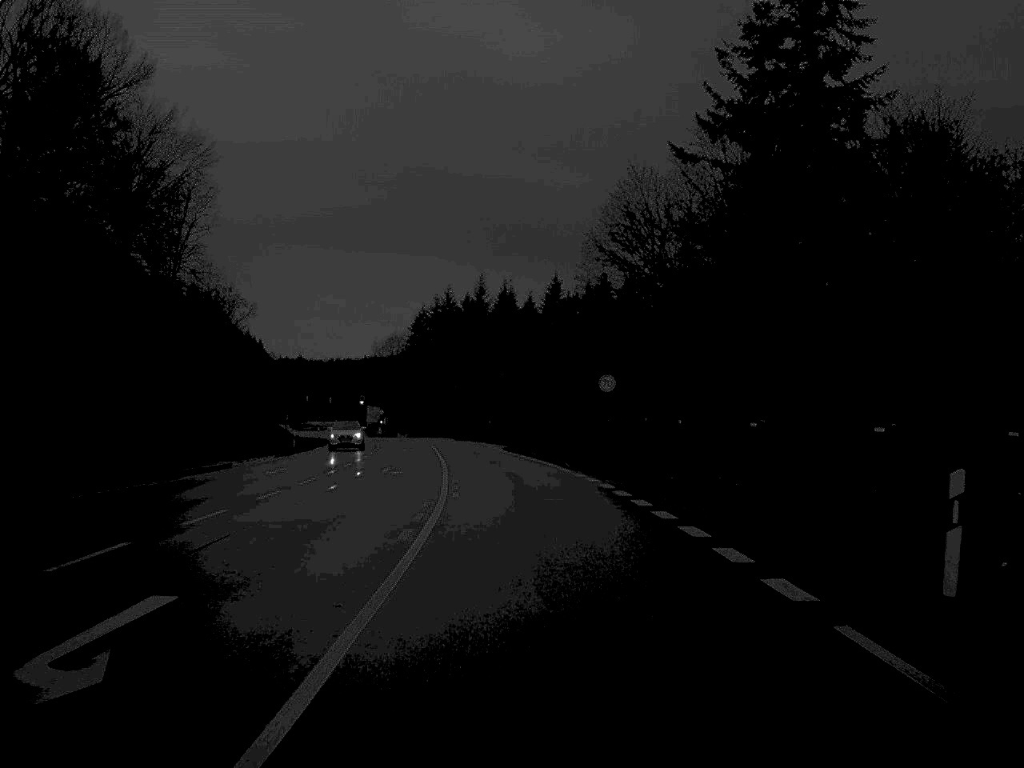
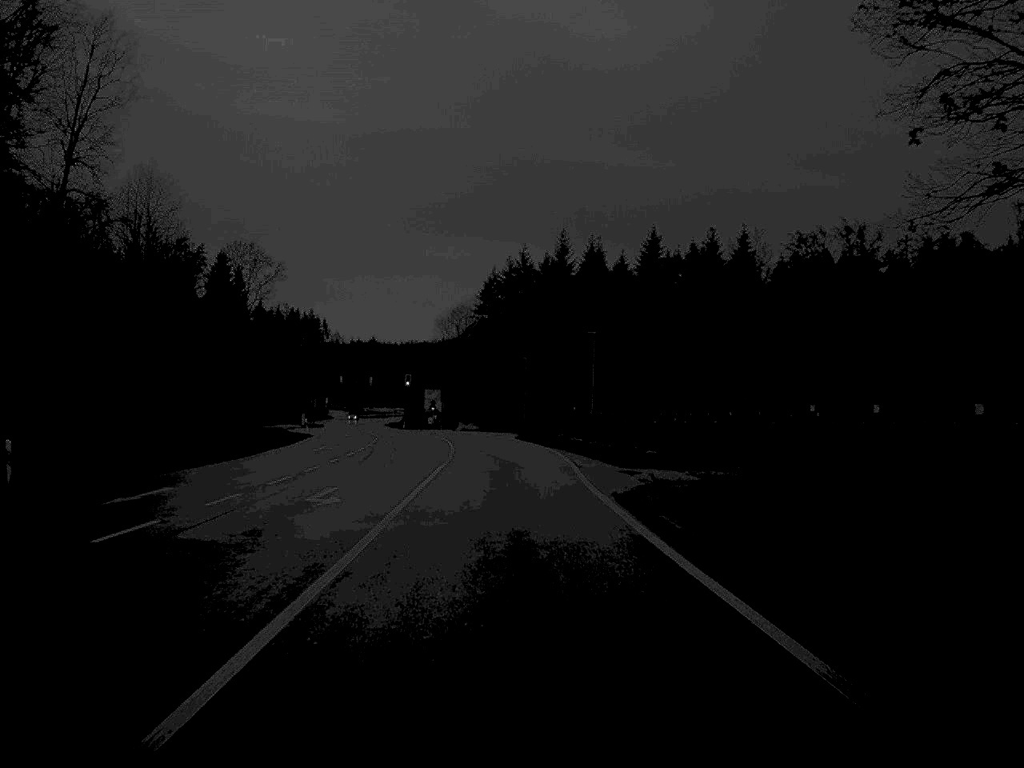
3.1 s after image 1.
(-1.2, +45.9) m; -4°
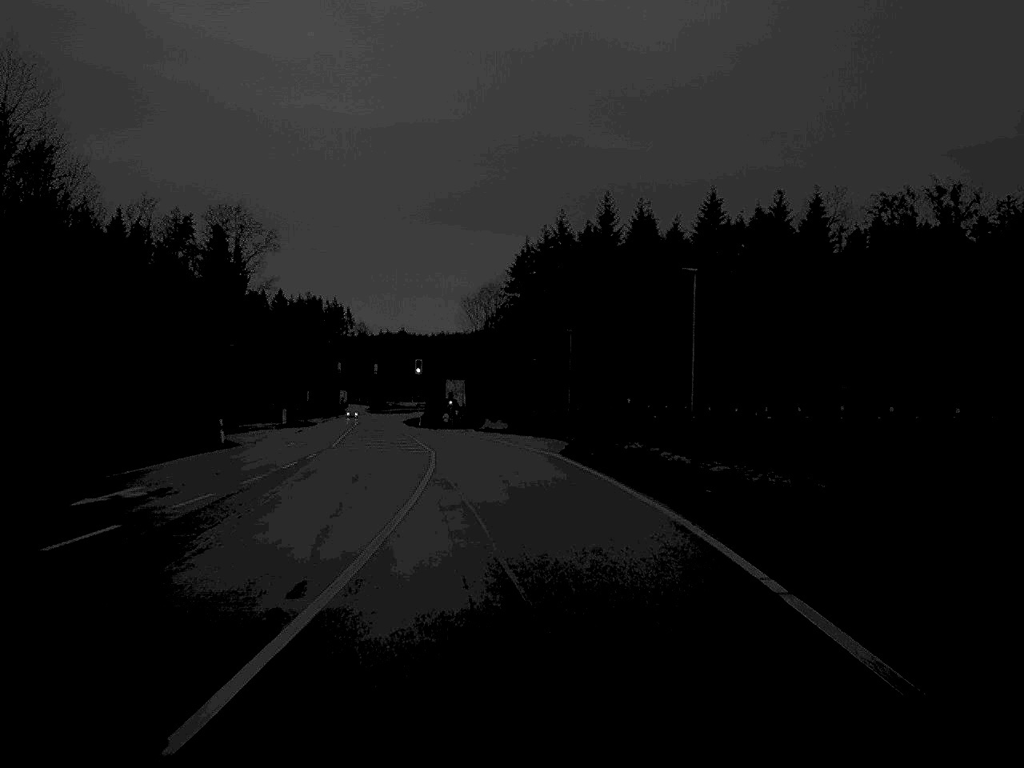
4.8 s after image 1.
(-0.5, +31.0) m; -2°
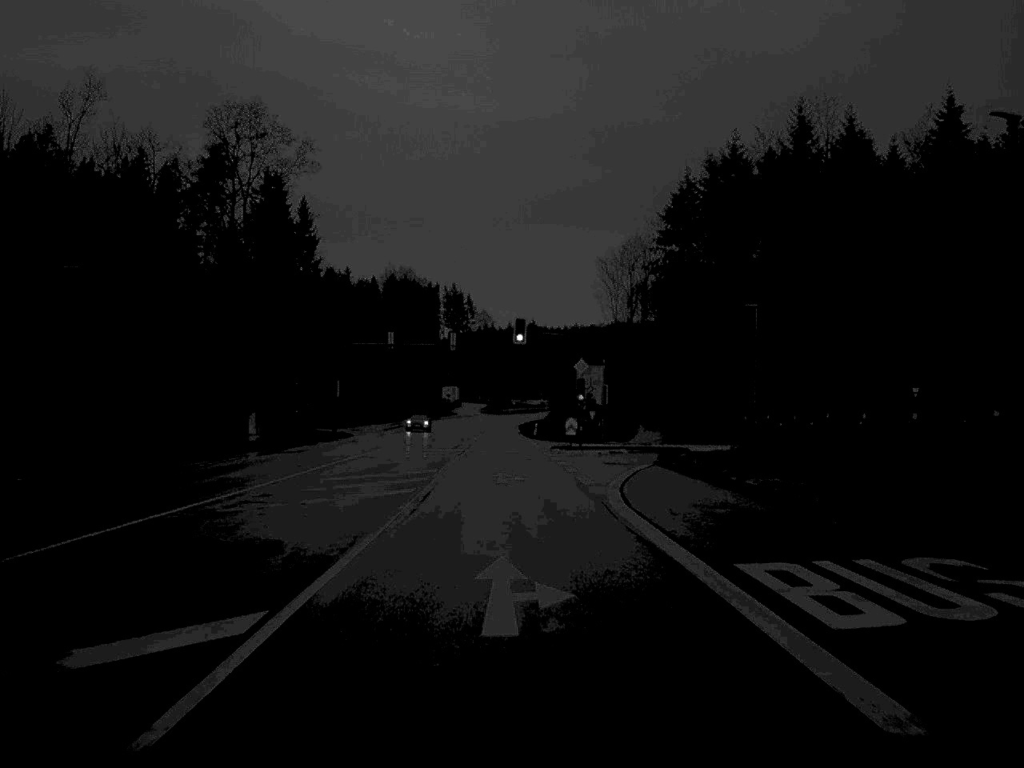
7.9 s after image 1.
(-2.9, +56.0) m; -6°
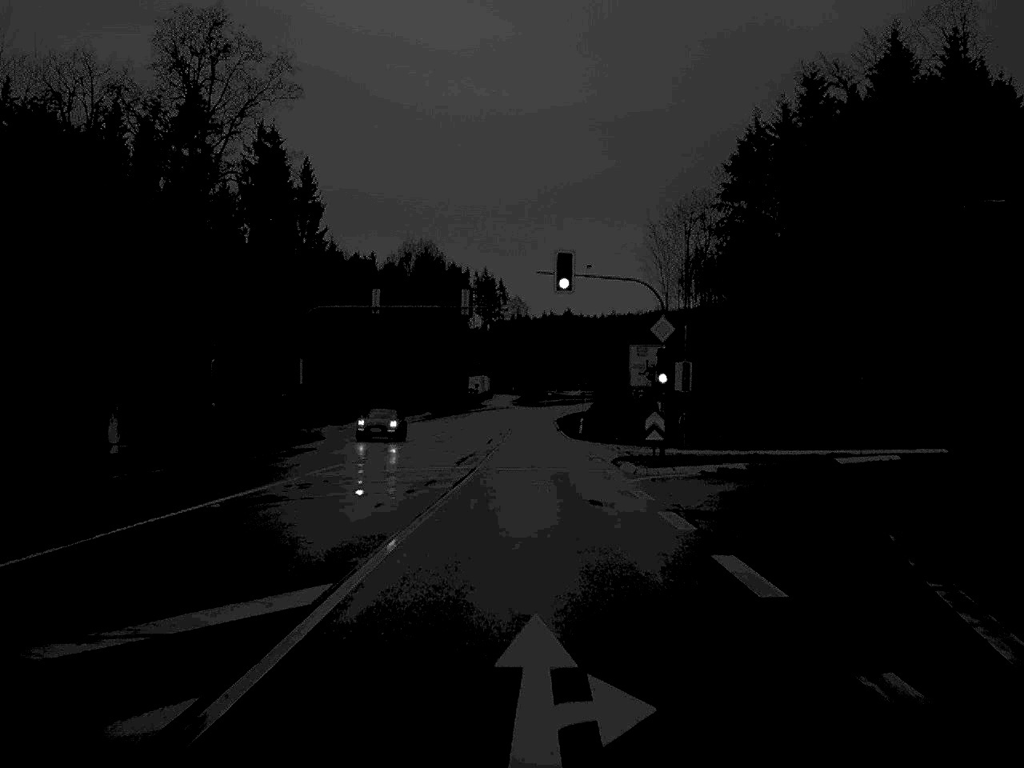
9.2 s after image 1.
(-0.4, +24.1) m; -2°
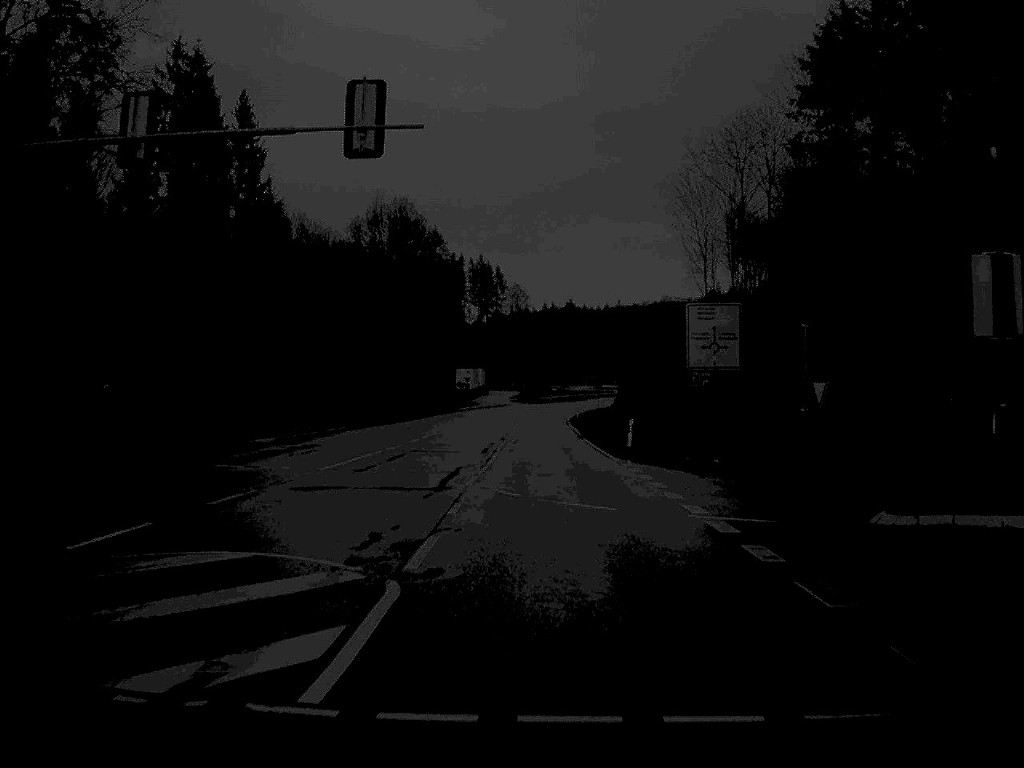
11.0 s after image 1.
(-0.1, +34.6) m; 0°
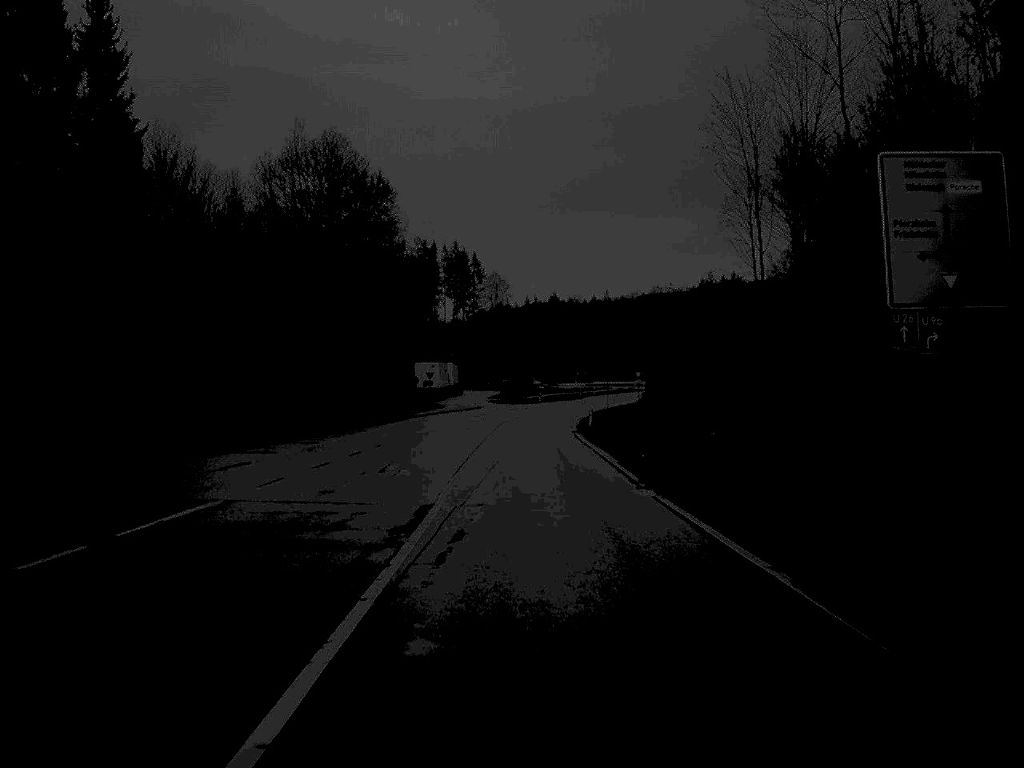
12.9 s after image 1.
(+0.2, +38.0) m; +1°
